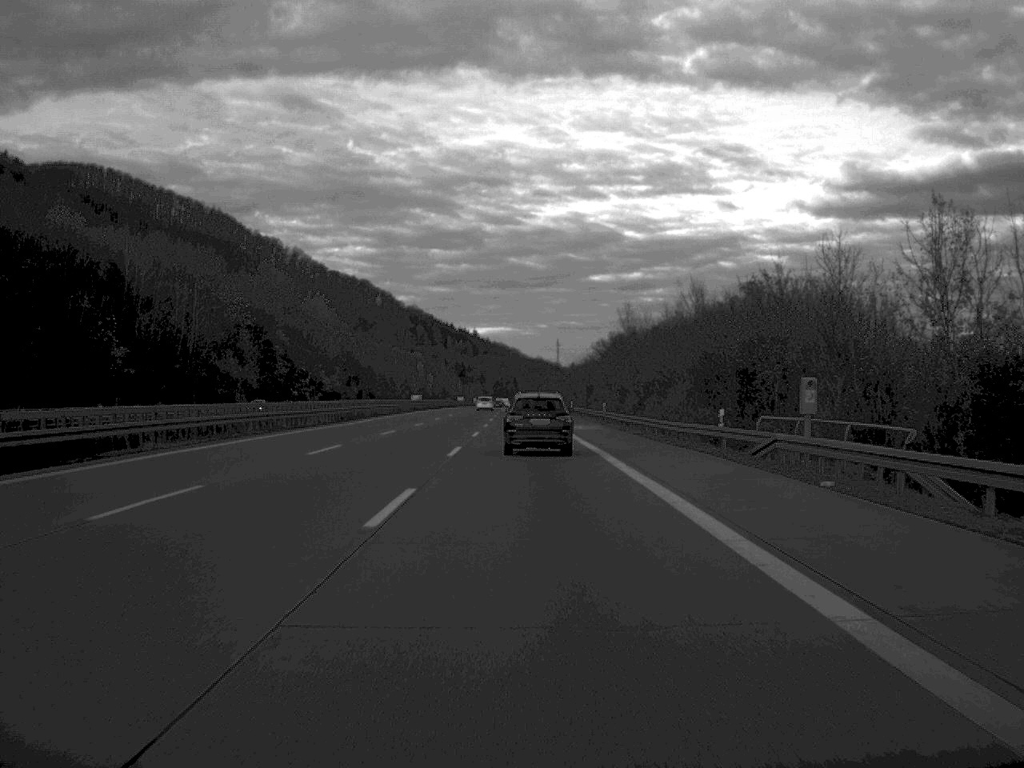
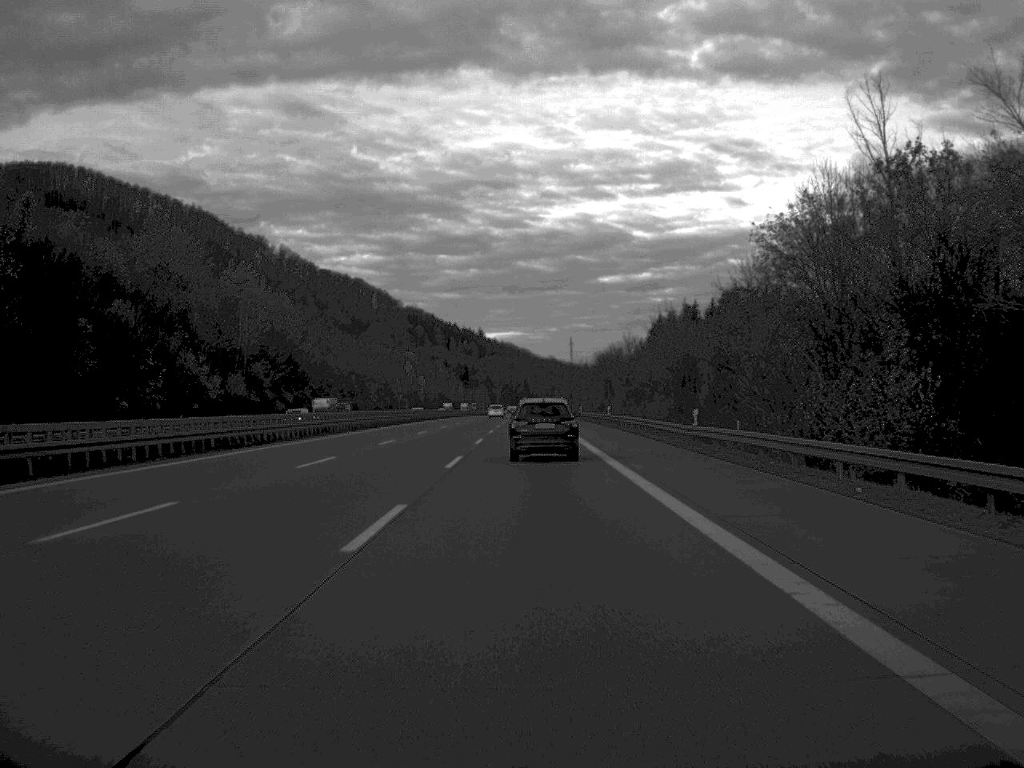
(-0.6, +91.5) m; 0°
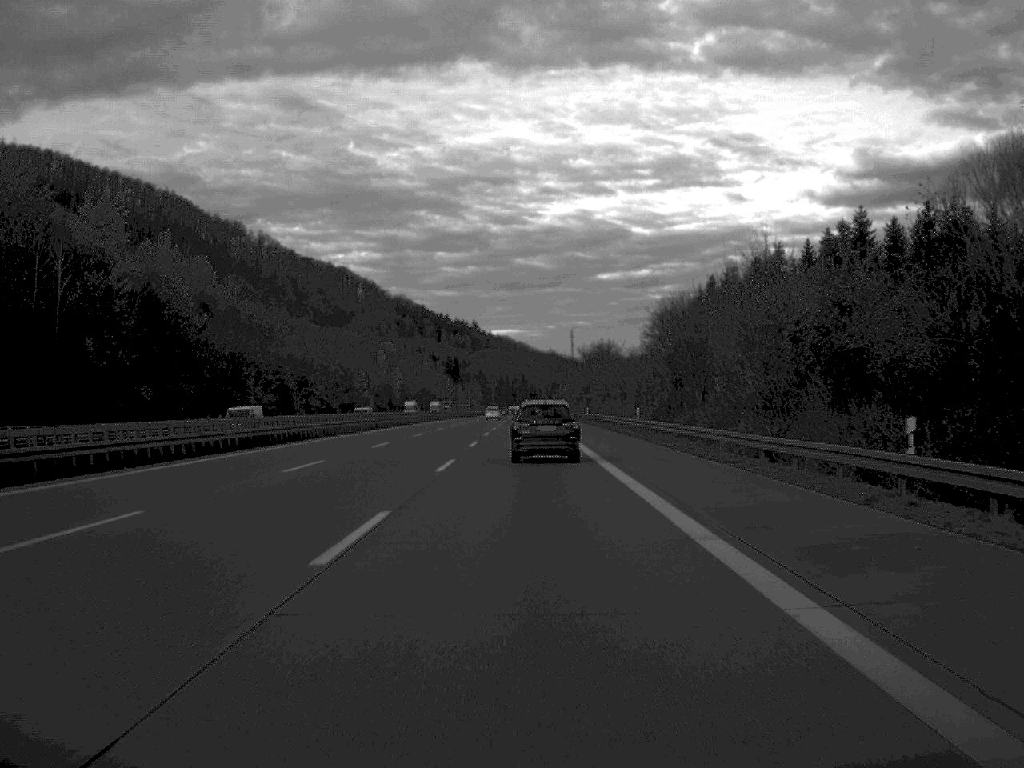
(0.0, +71.9) m; 0°
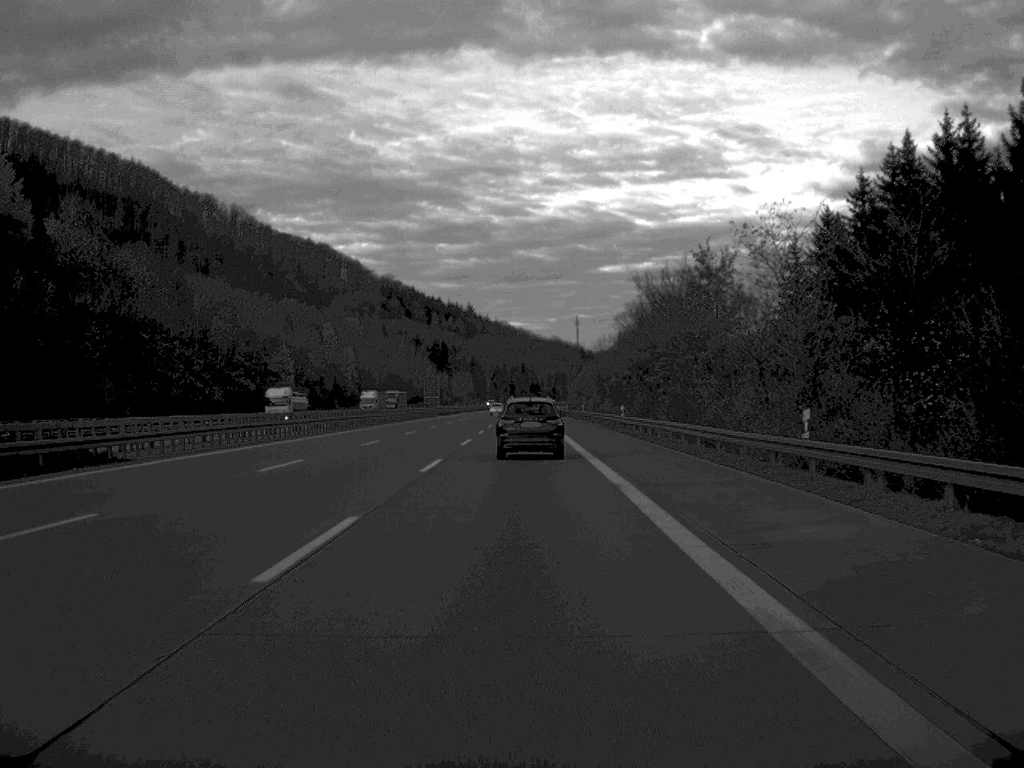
(0.0, +90.7) m; 0°
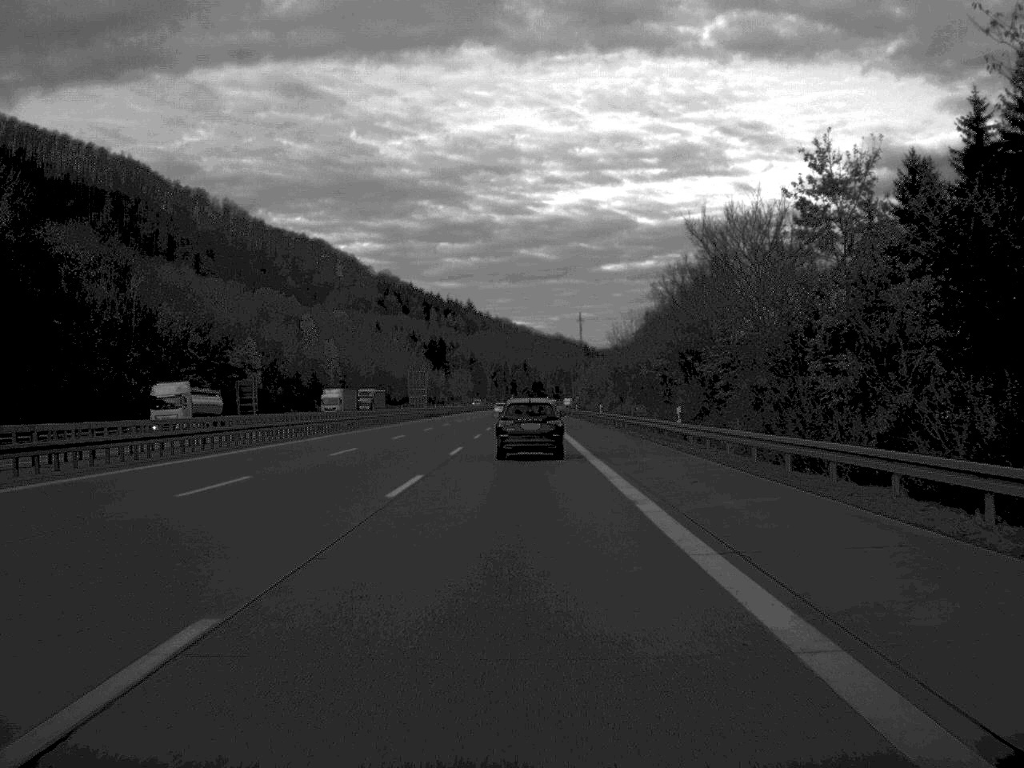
(0.0, +25.4) m; 0°
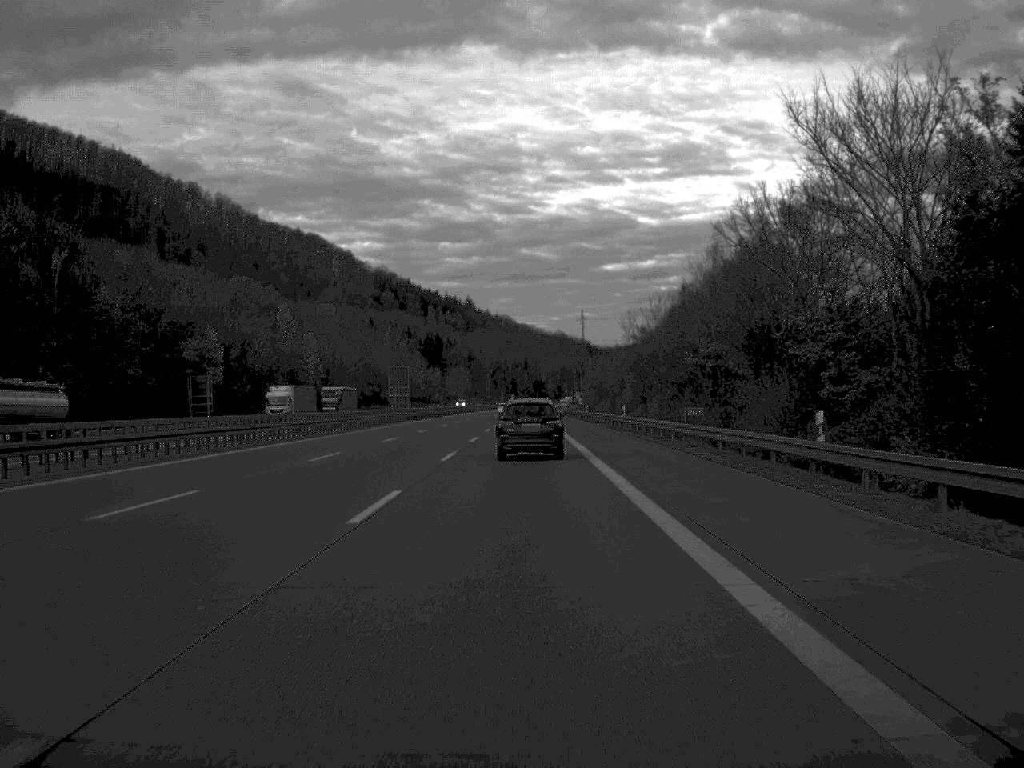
(0.0, +22.2) m; 0°
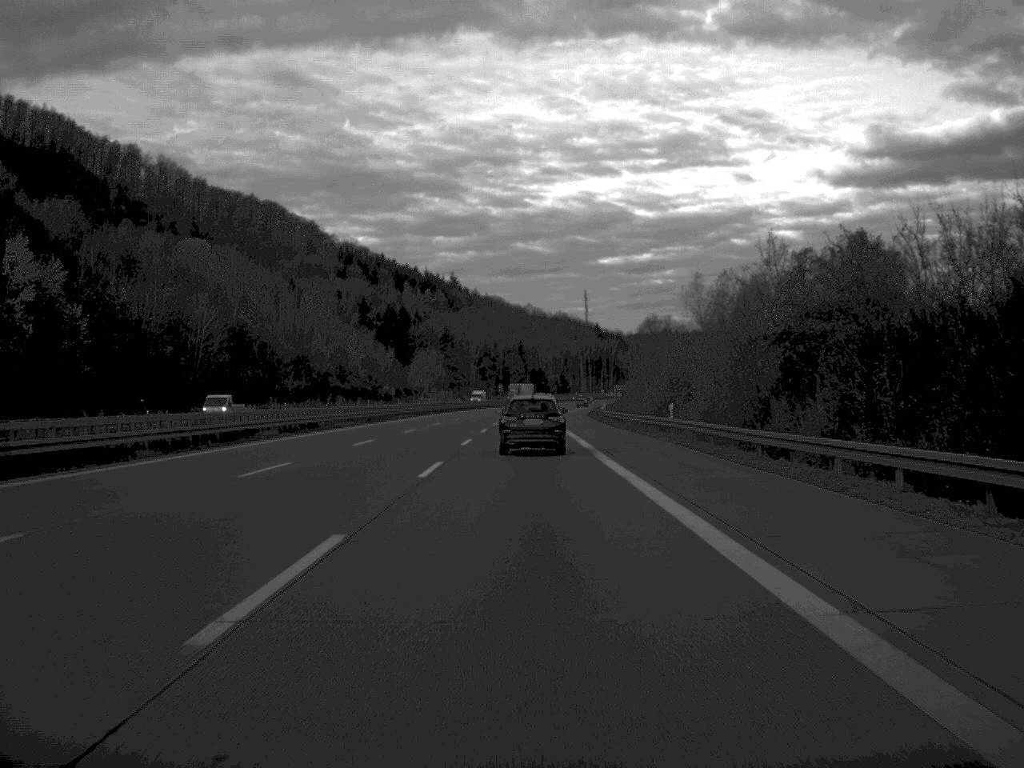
(-0.2, +116.5) m; 0°
